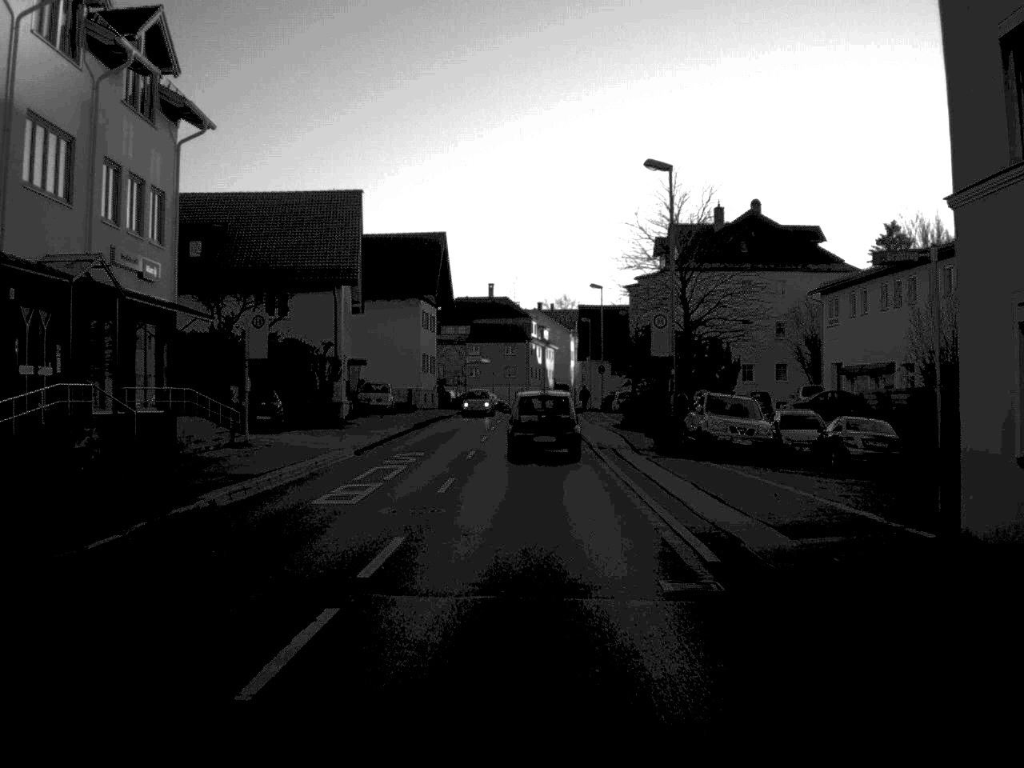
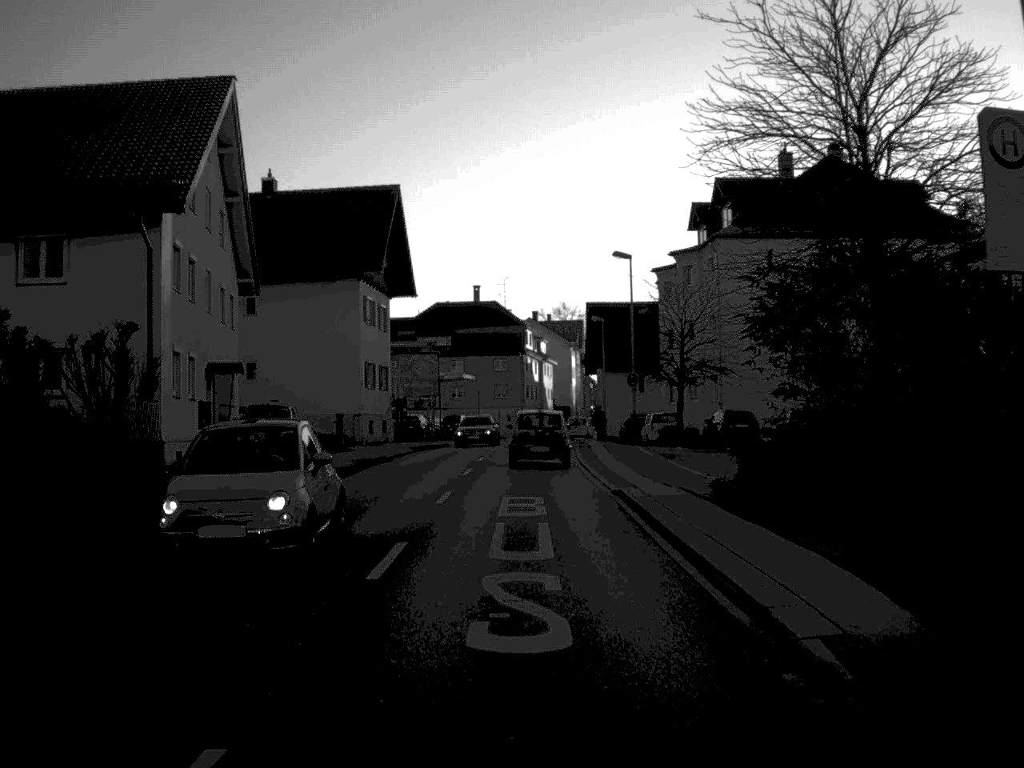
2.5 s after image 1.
(0.0, +26.2) m; 0°
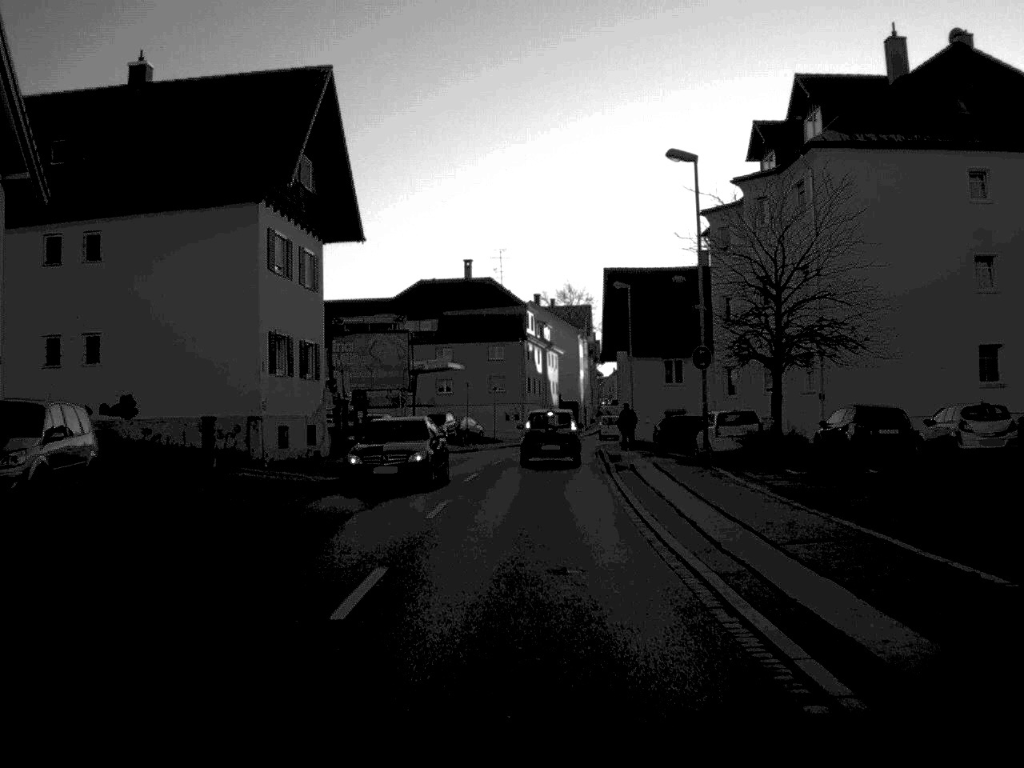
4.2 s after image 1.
(0.0, +20.2) m; 0°
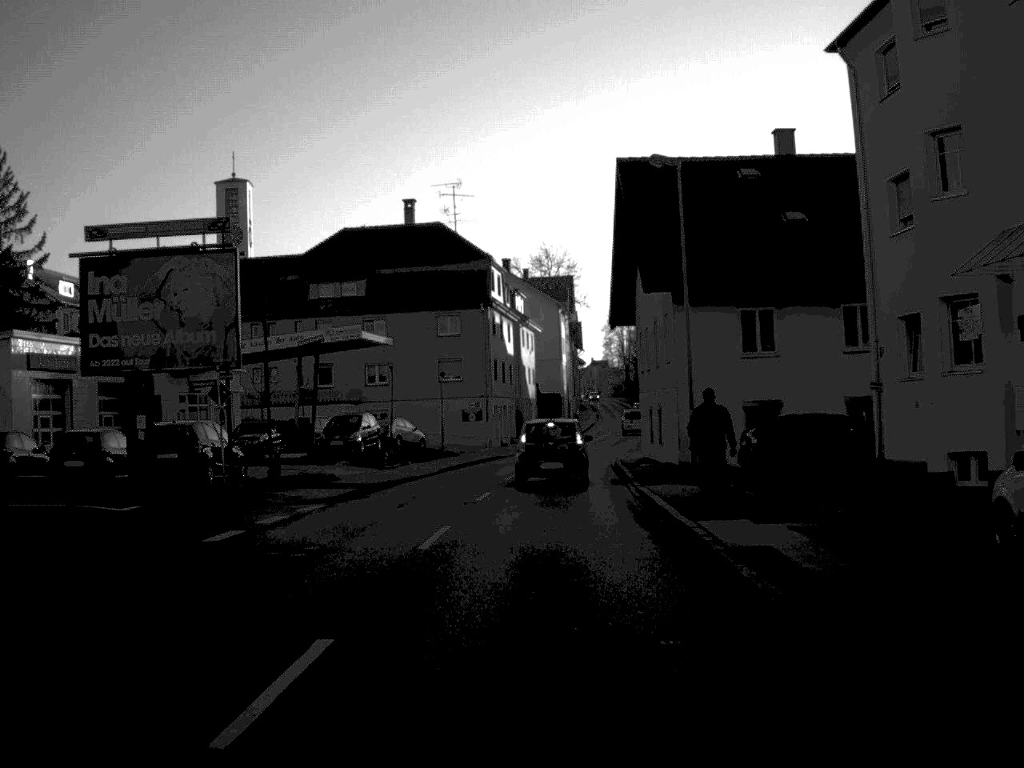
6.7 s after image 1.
(+0.3, +30.1) m; +1°
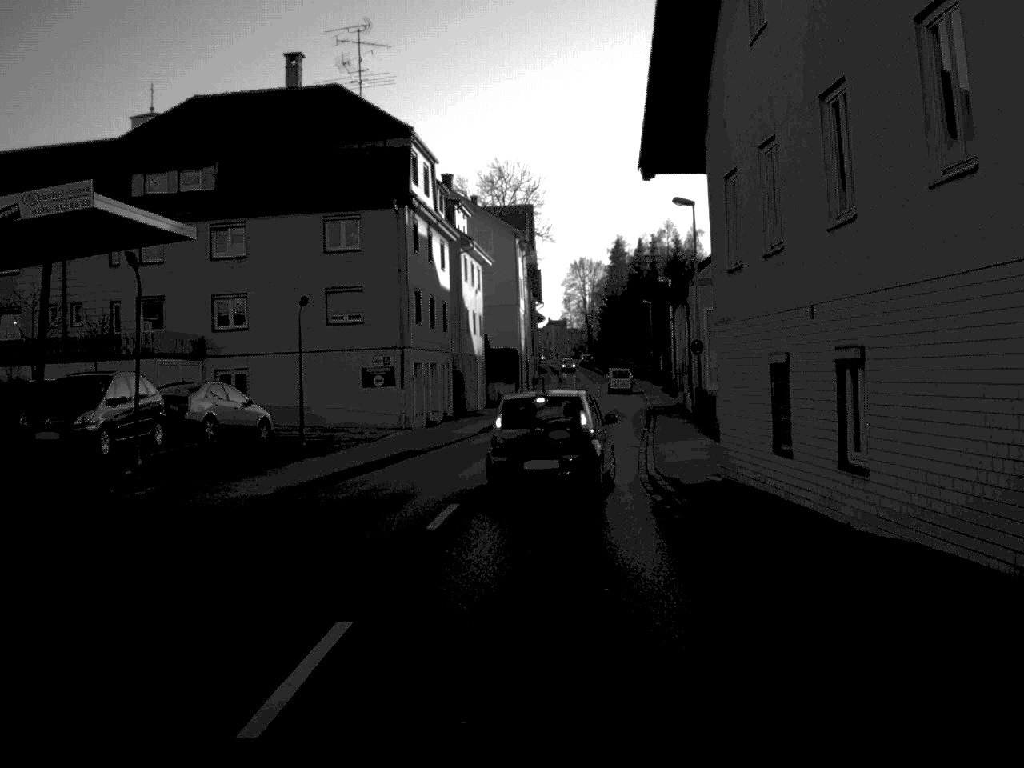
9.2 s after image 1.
(+0.5, +26.7) m; +2°
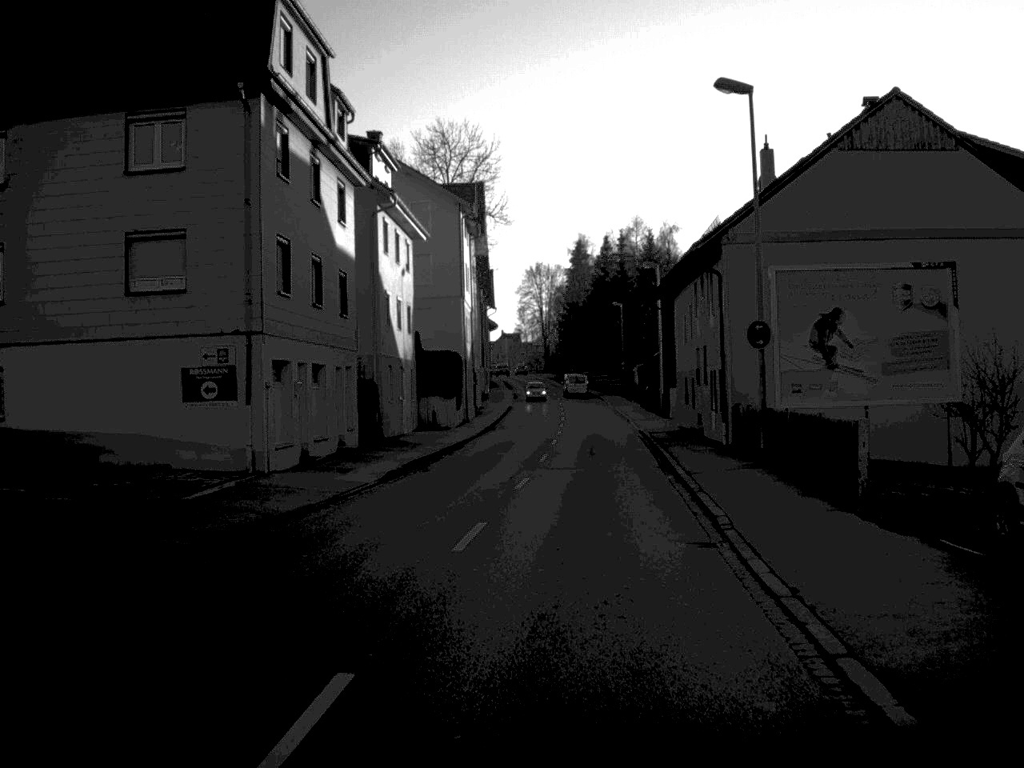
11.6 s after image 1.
(+0.3, +18.9) m; +2°
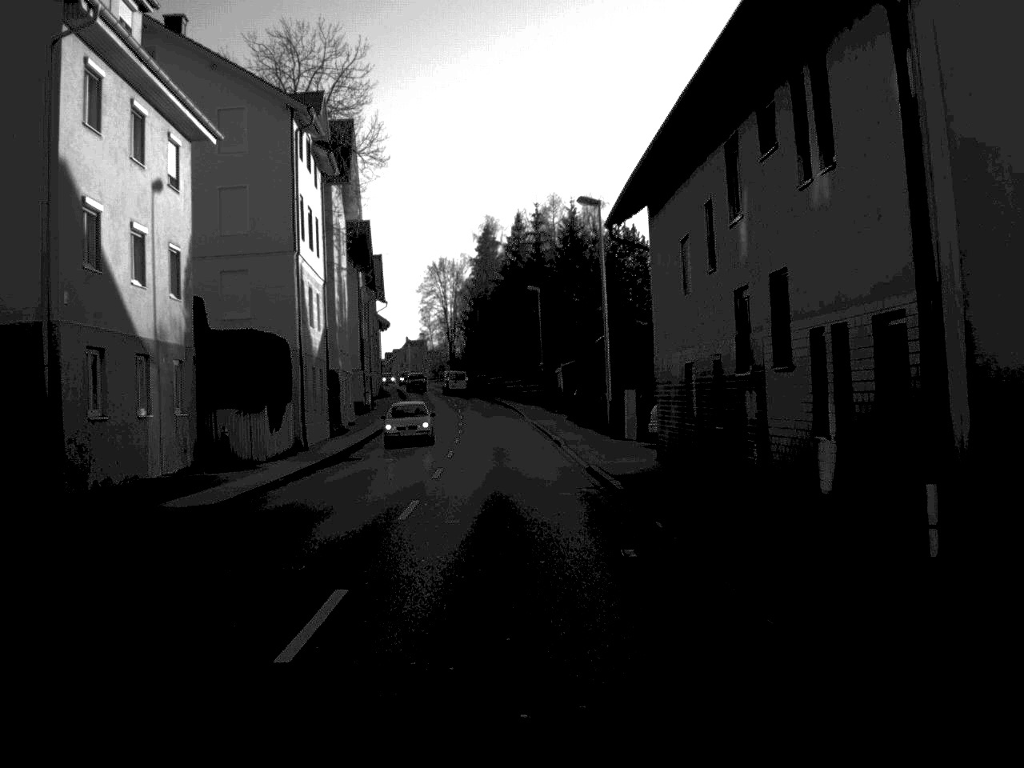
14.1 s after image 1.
(+1.2, +23.5) m; +4°
